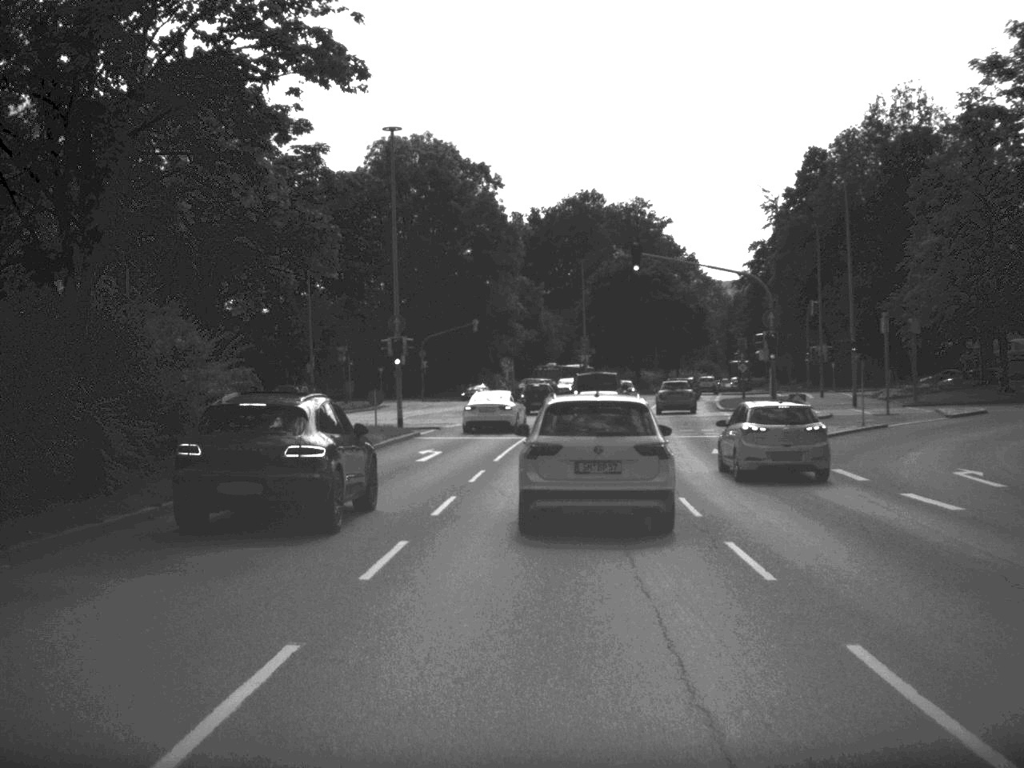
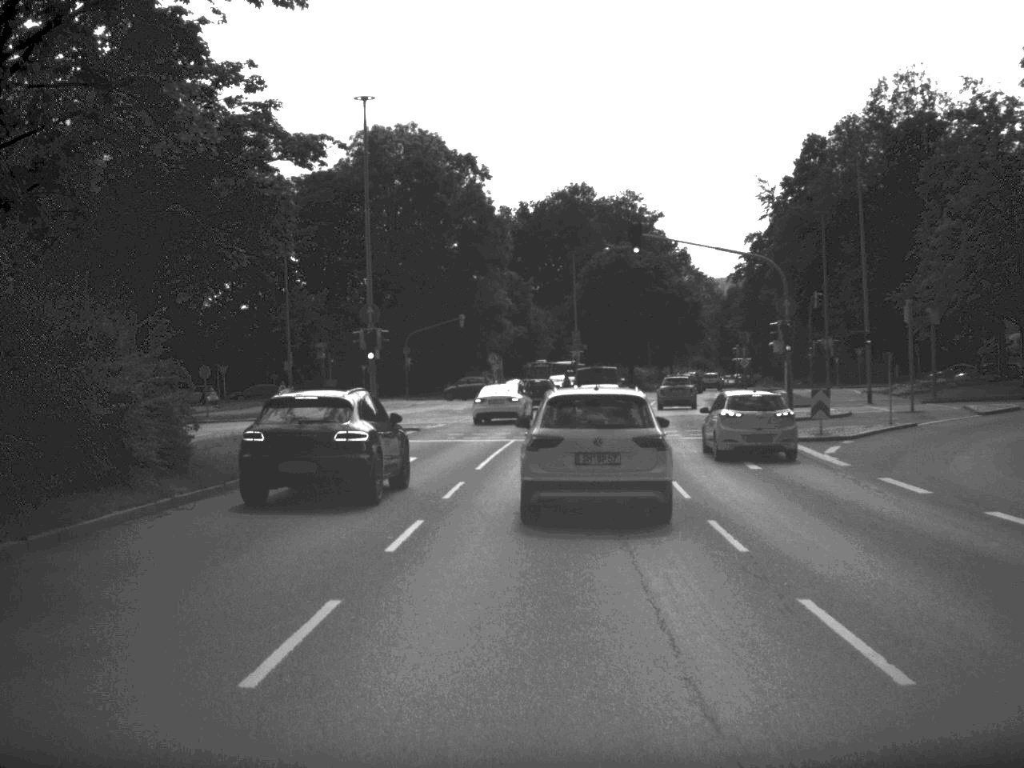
(0.0, +4.3) m; 0°
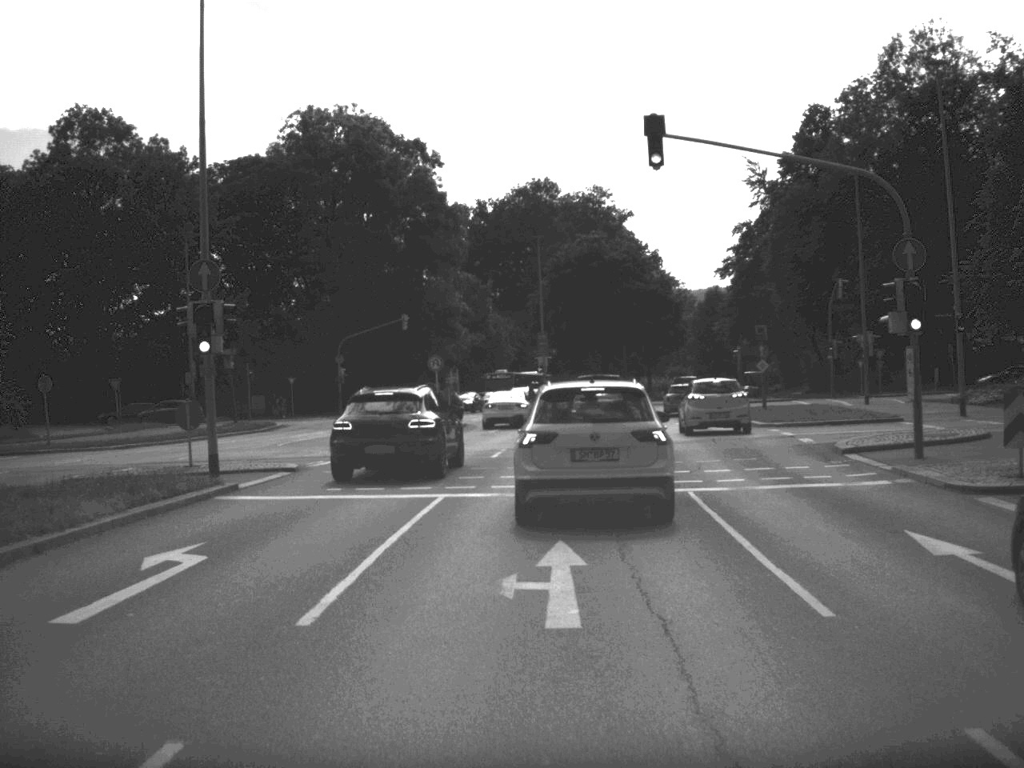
(+0.2, +15.9) m; +2°
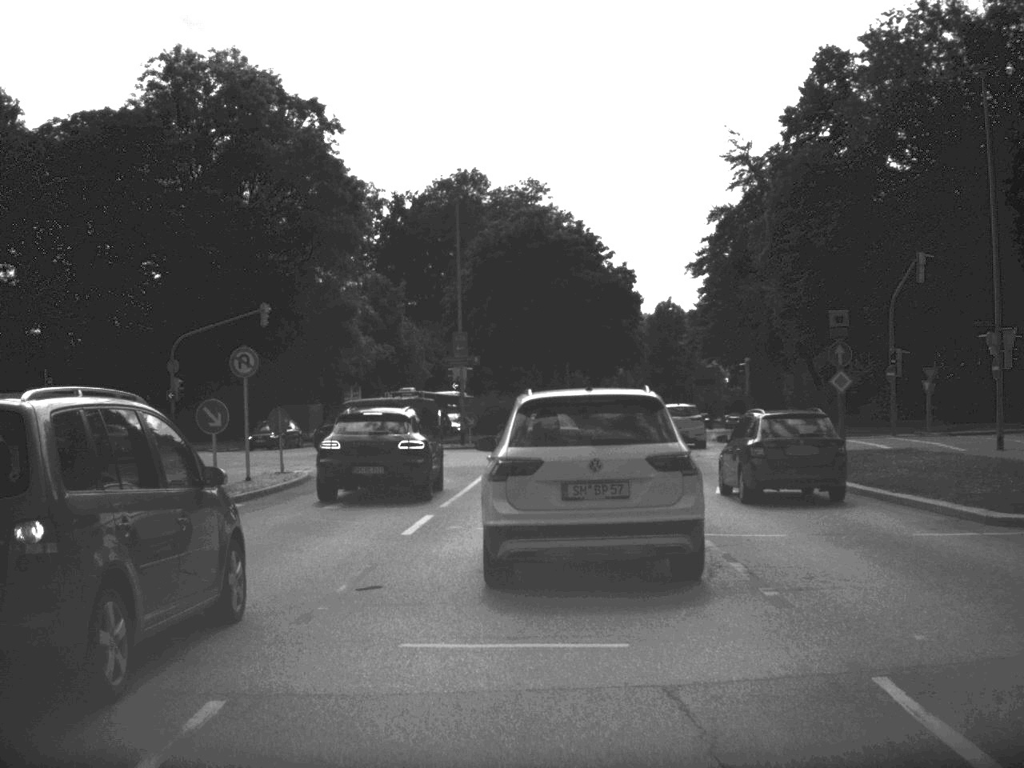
(+0.5, +23.7) m; +3°
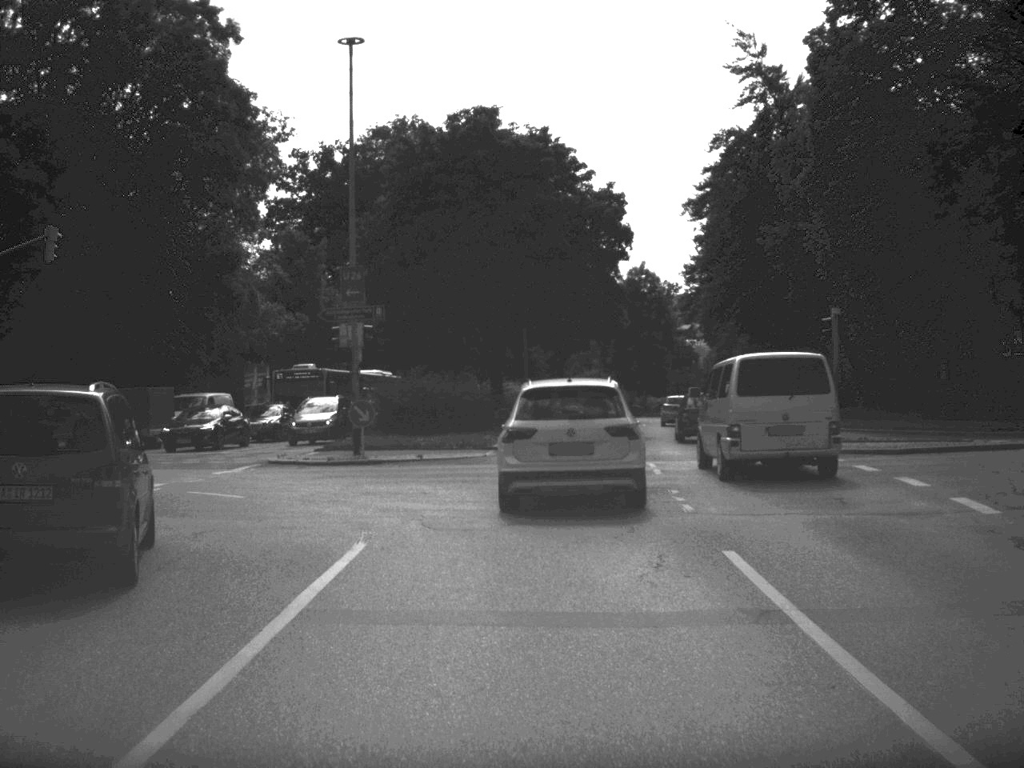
(+0.3, +20.8) m; +2°
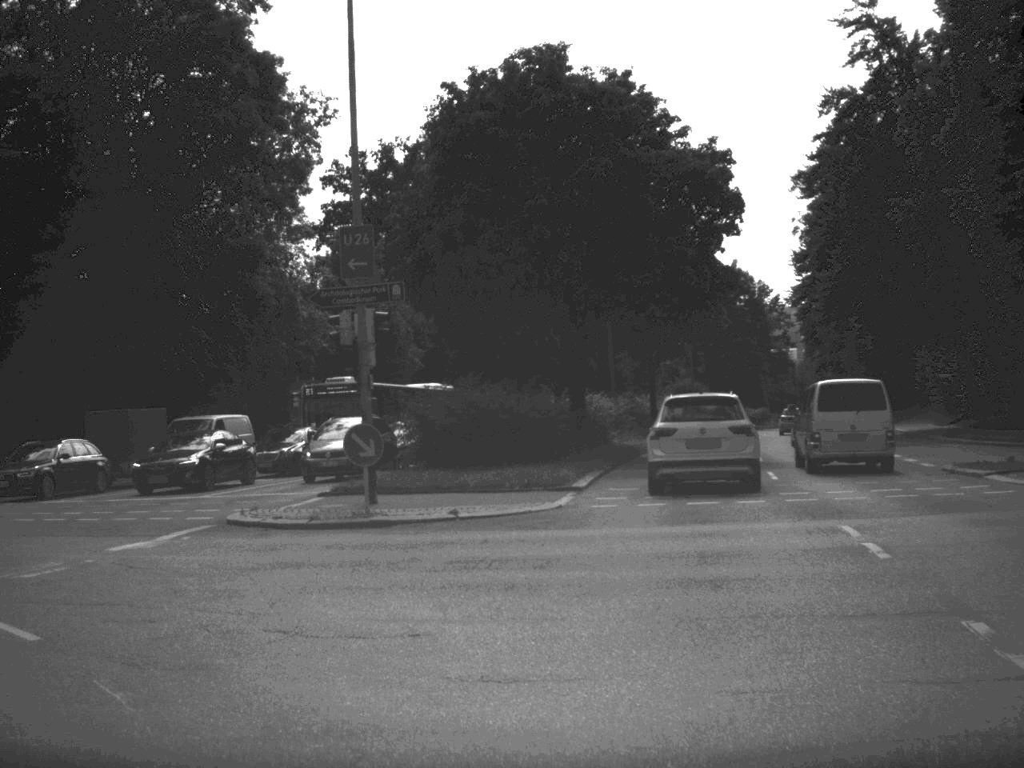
(-0.1, +10.2) m; -4°
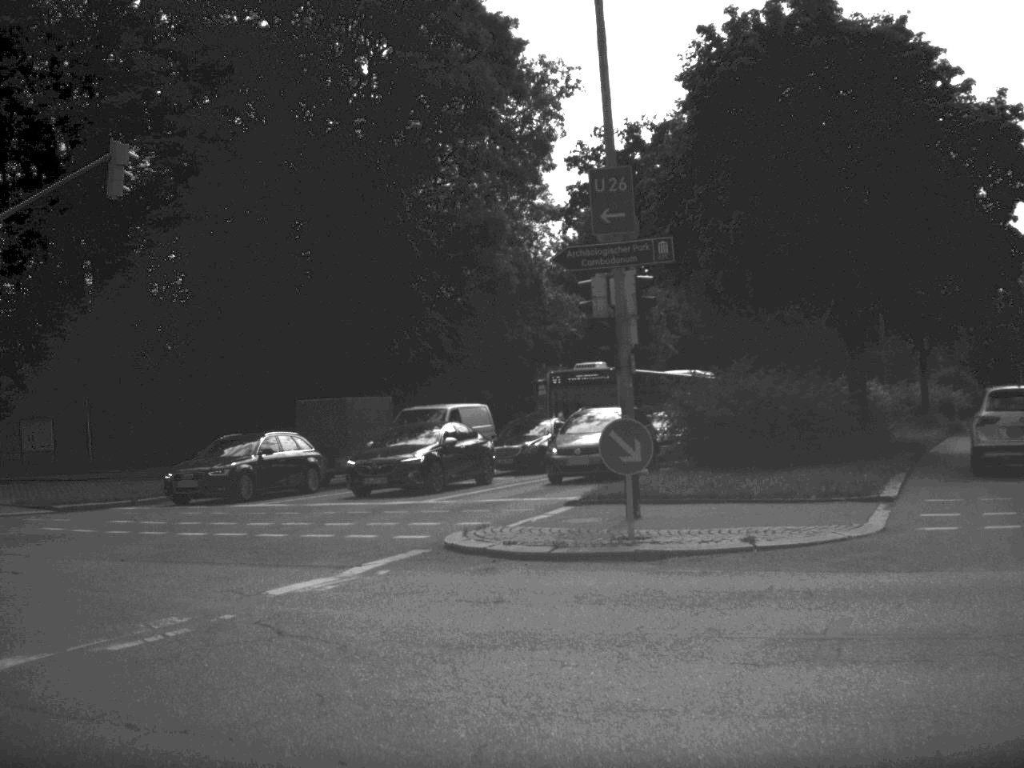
(-0.4, +4.5) m; -11°
